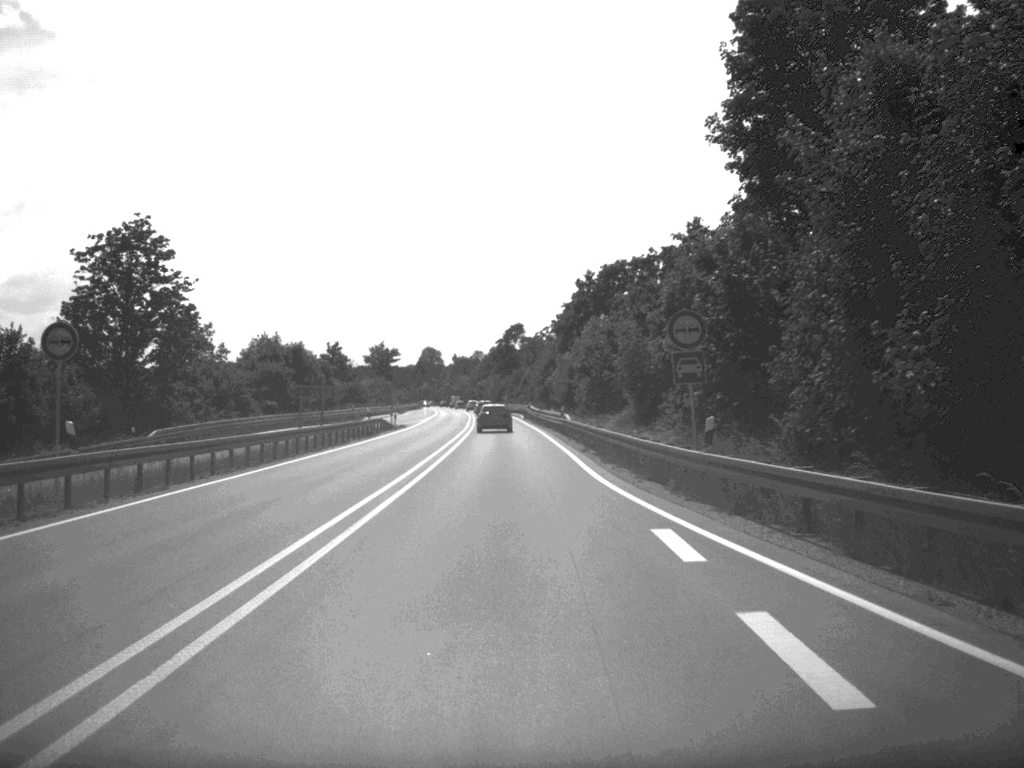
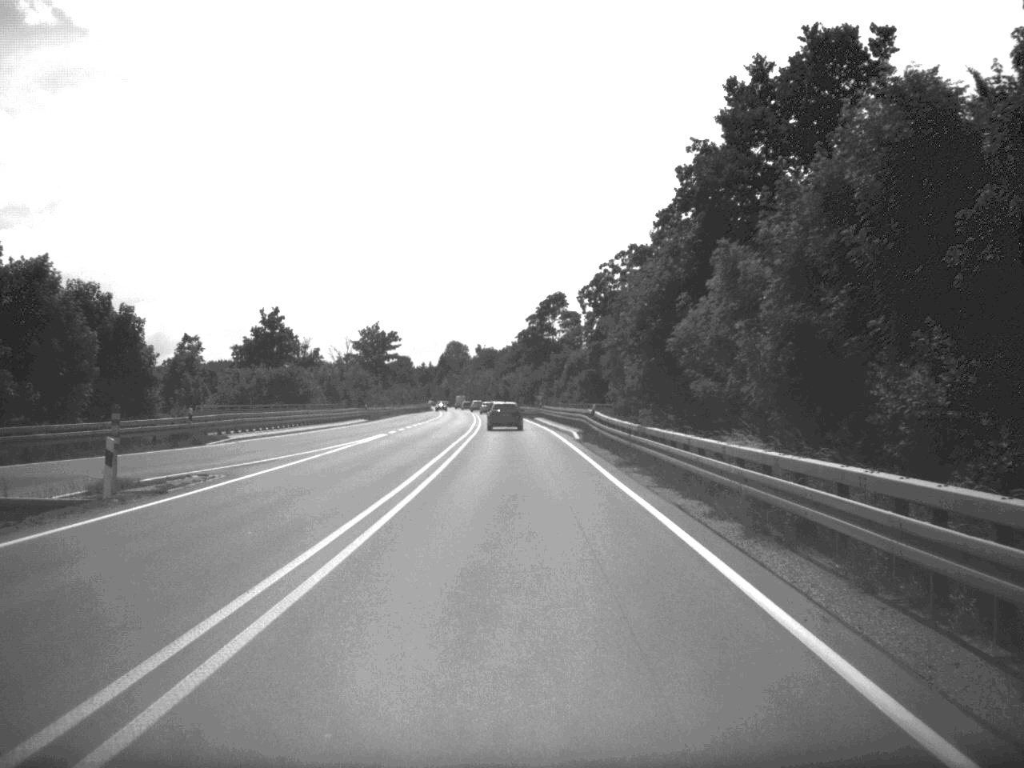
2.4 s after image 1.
(-0.9, +61.2) m; -2°
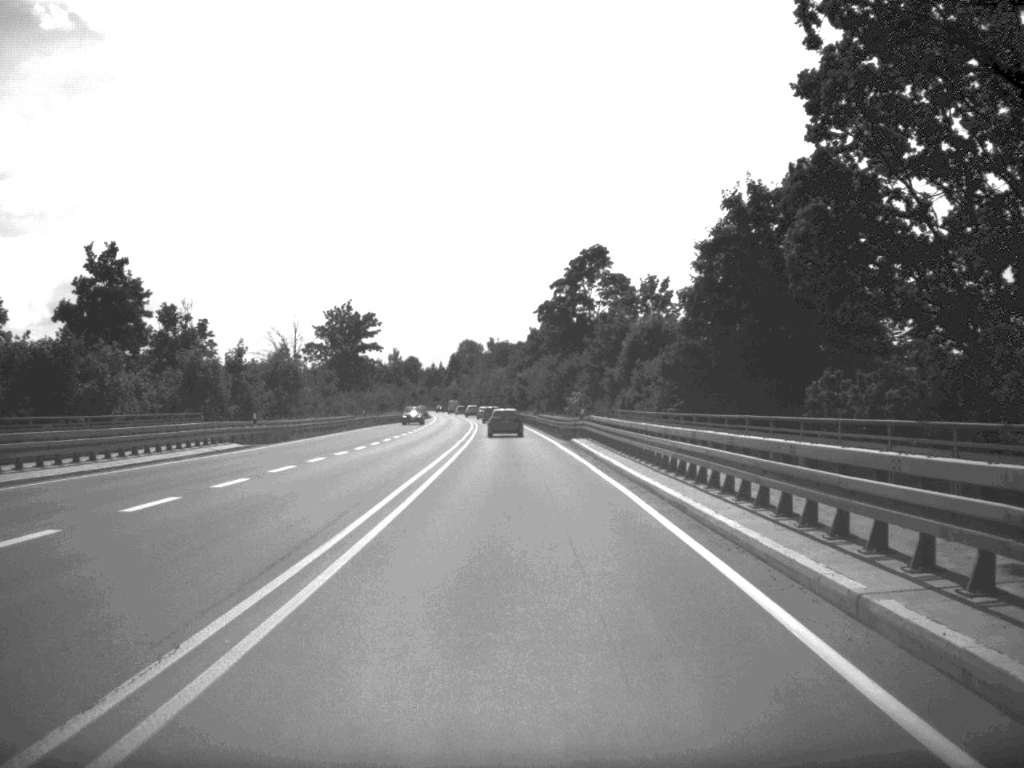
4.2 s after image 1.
(-0.3, +48.4) m; -1°
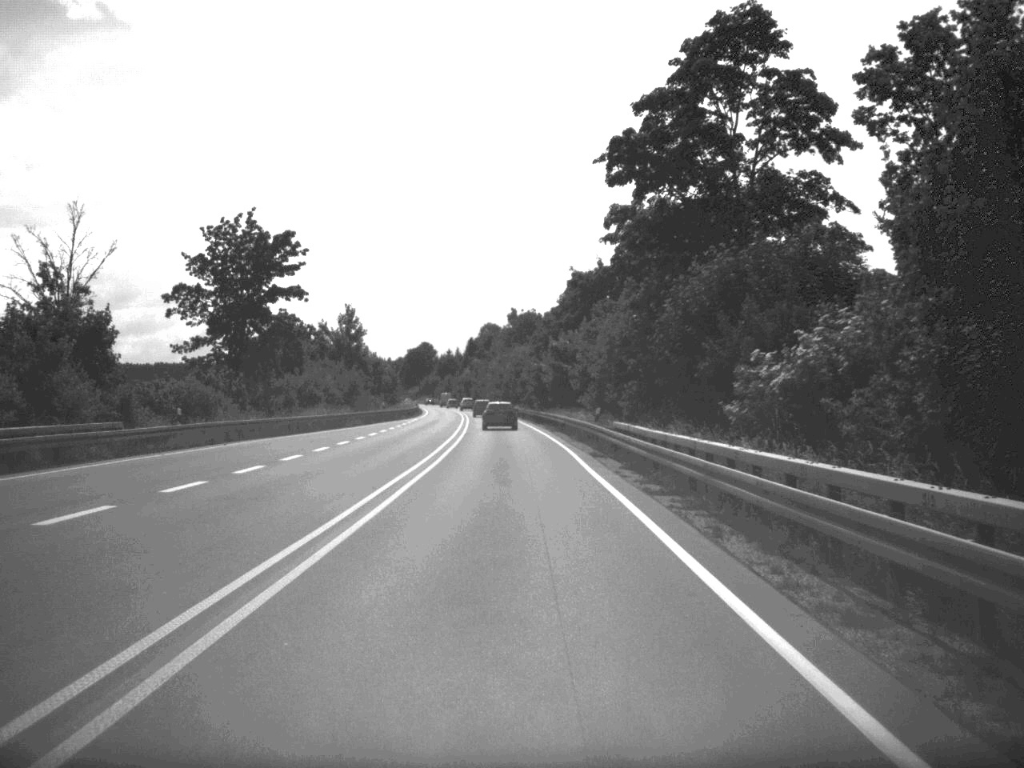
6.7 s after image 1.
(-0.6, +62.3) m; -1°
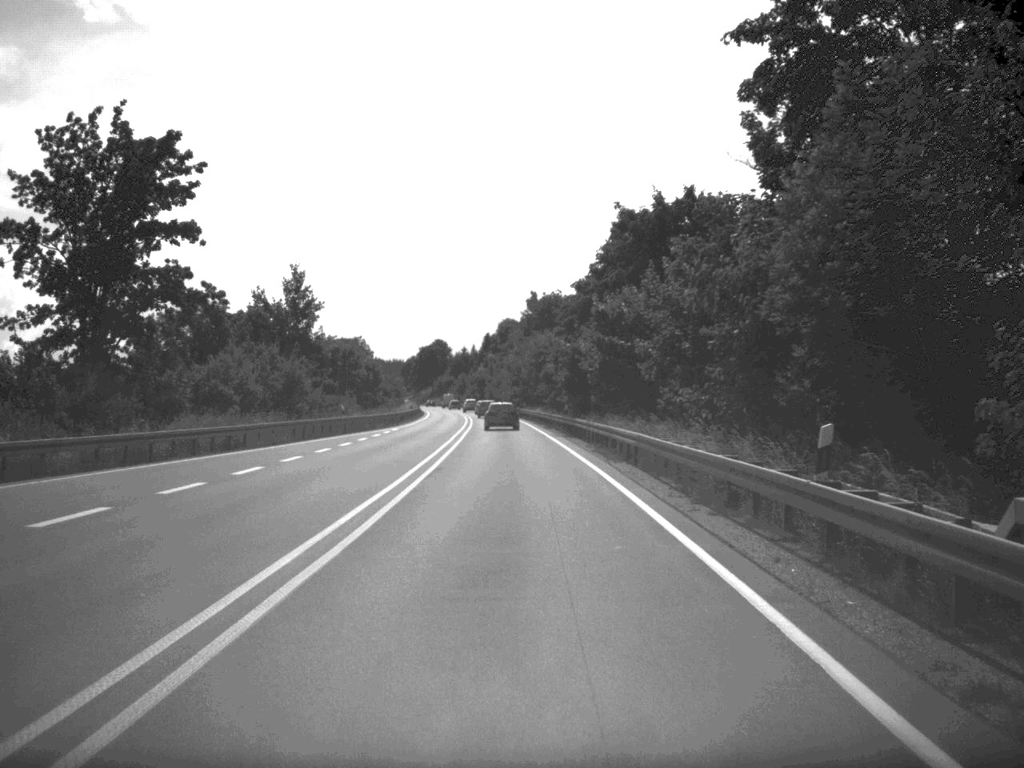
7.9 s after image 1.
(-0.2, +29.9) m; -1°
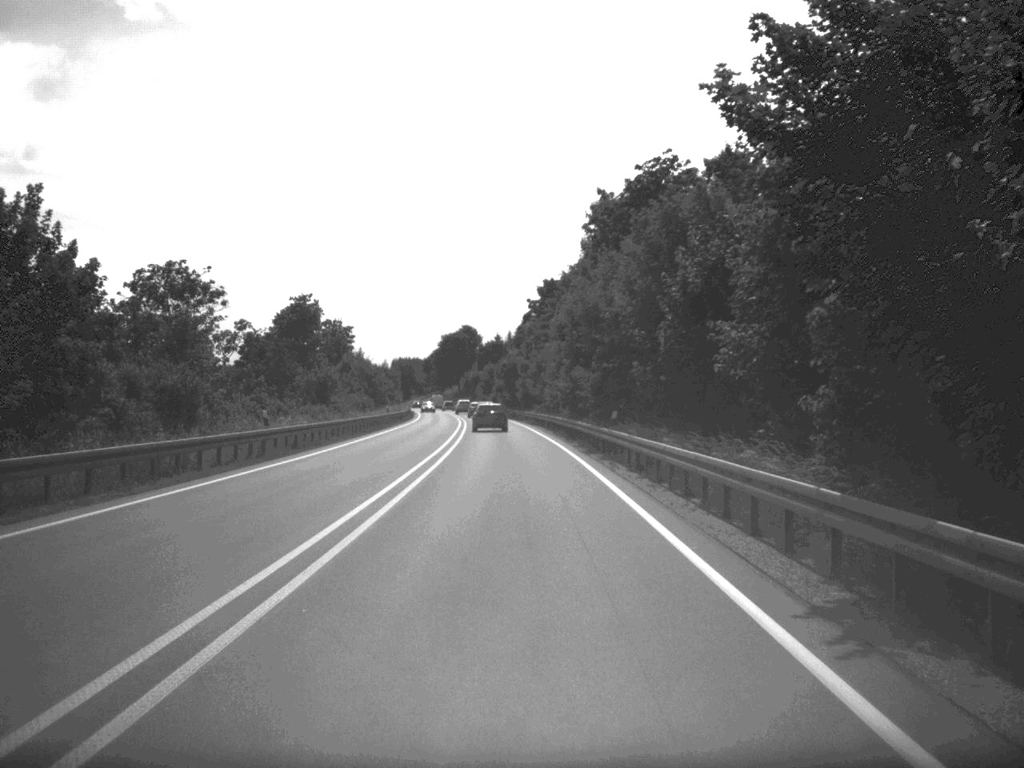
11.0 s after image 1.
(-1.3, +76.8) m; -2°
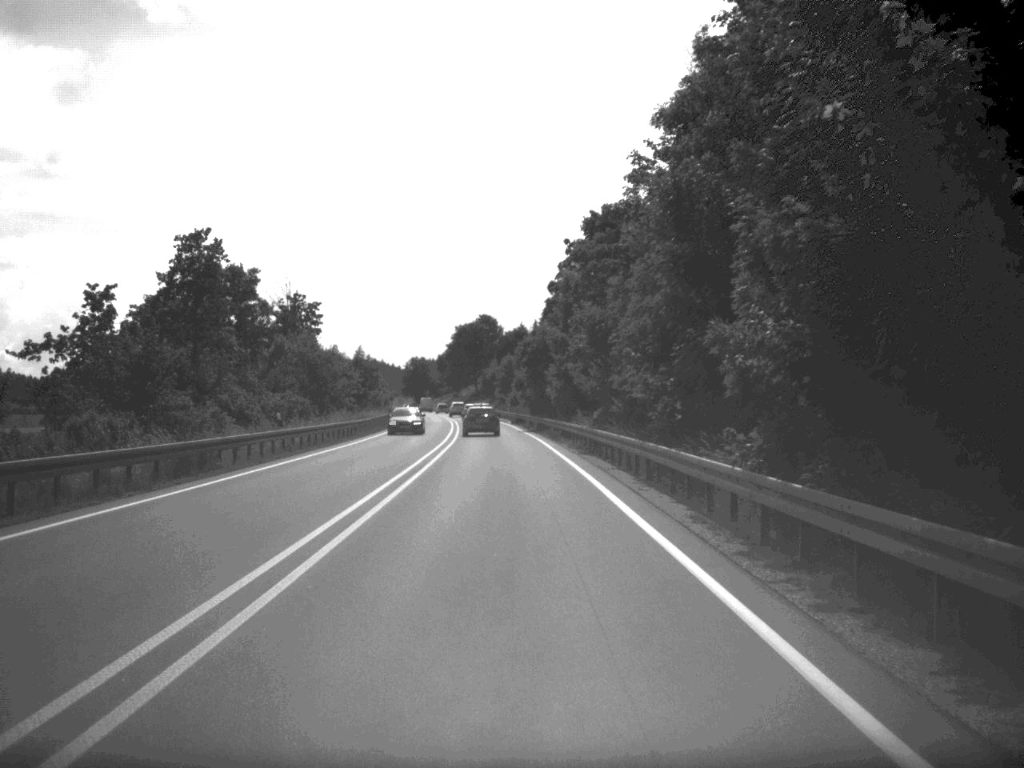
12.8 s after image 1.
(-0.5, +44.6) m; -1°
